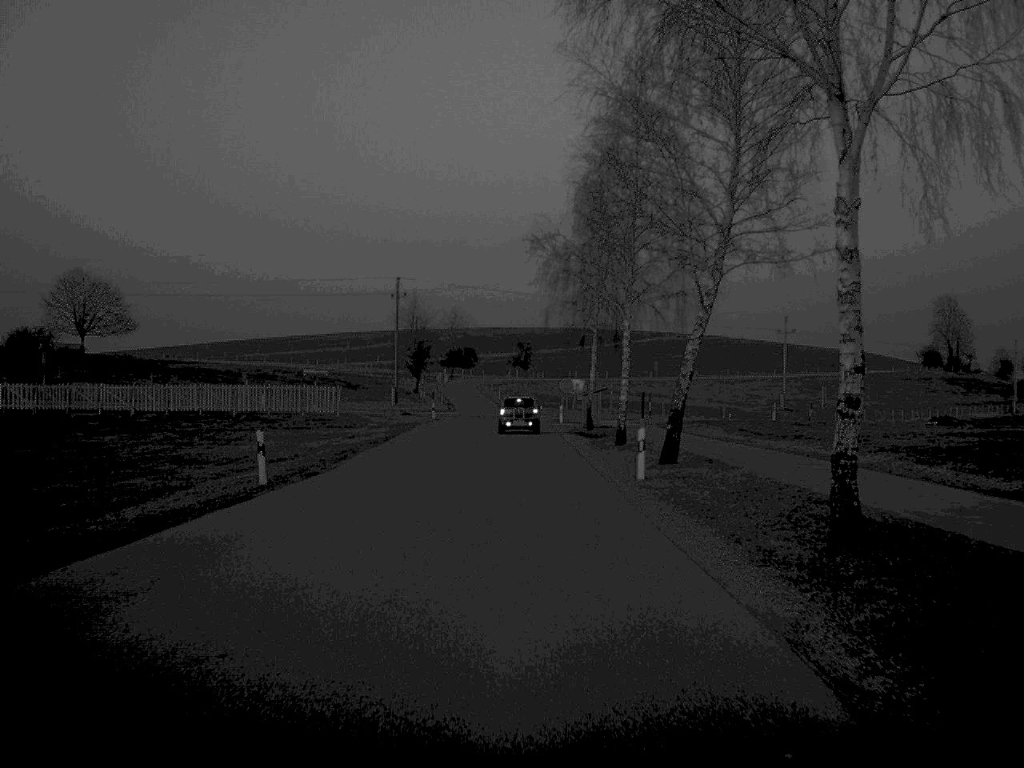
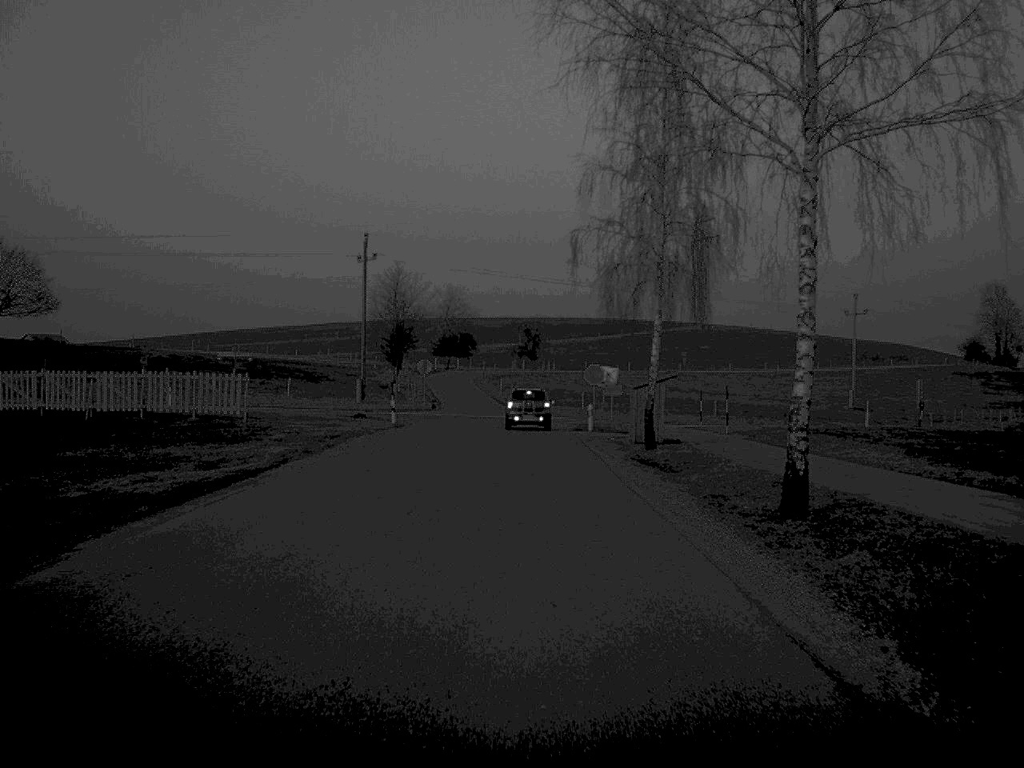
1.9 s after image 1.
(-0.1, +26.3) m; 0°
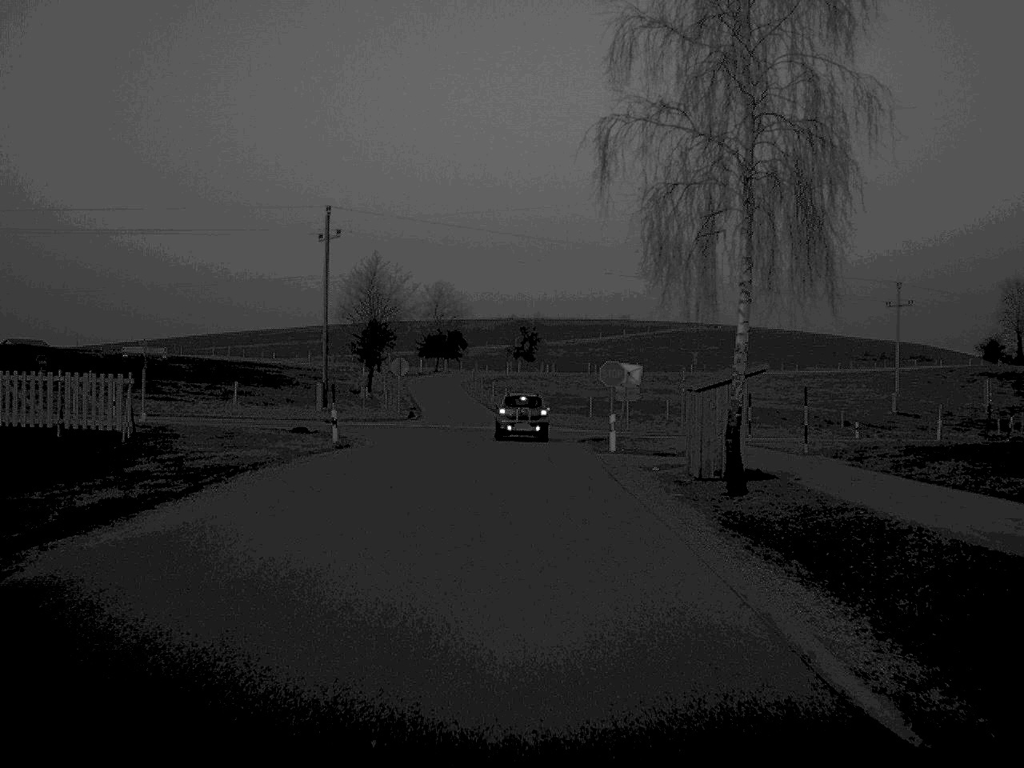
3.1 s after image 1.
(0.0, +14.2) m; 0°
